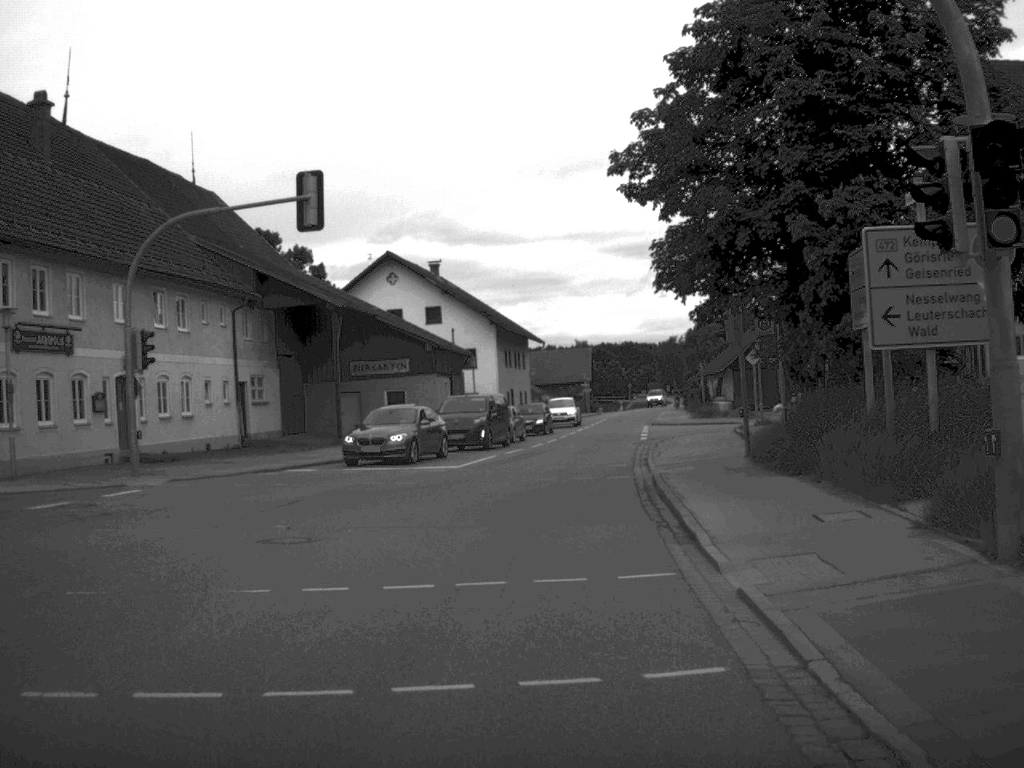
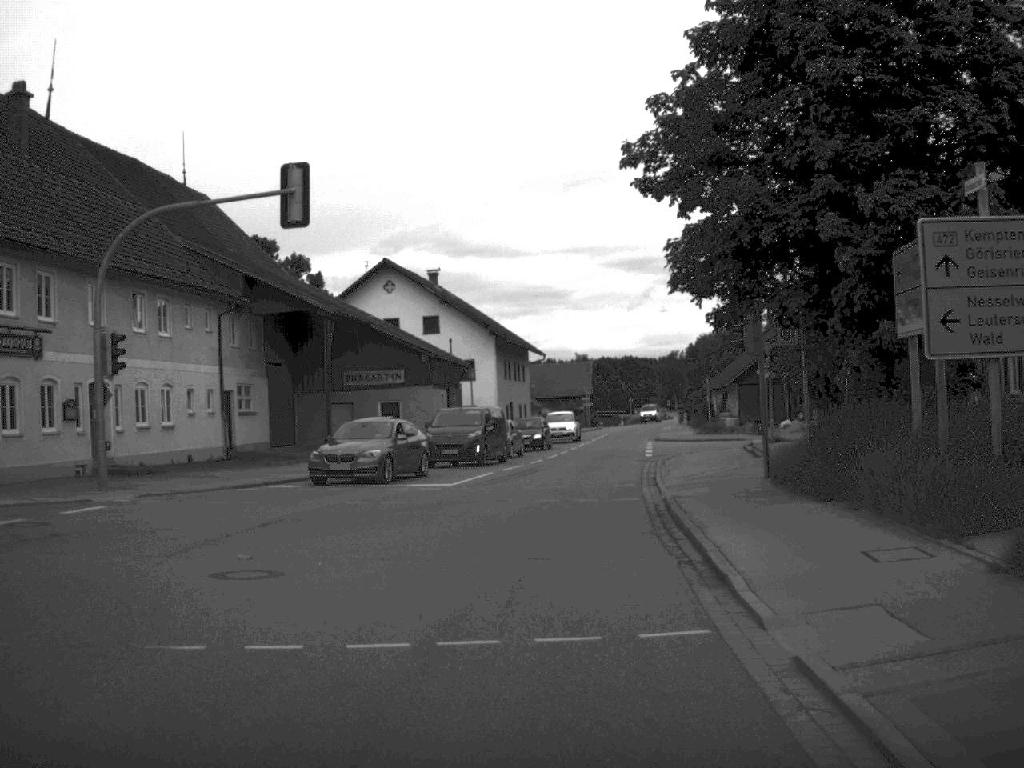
(0.0, +2.2) m; 0°
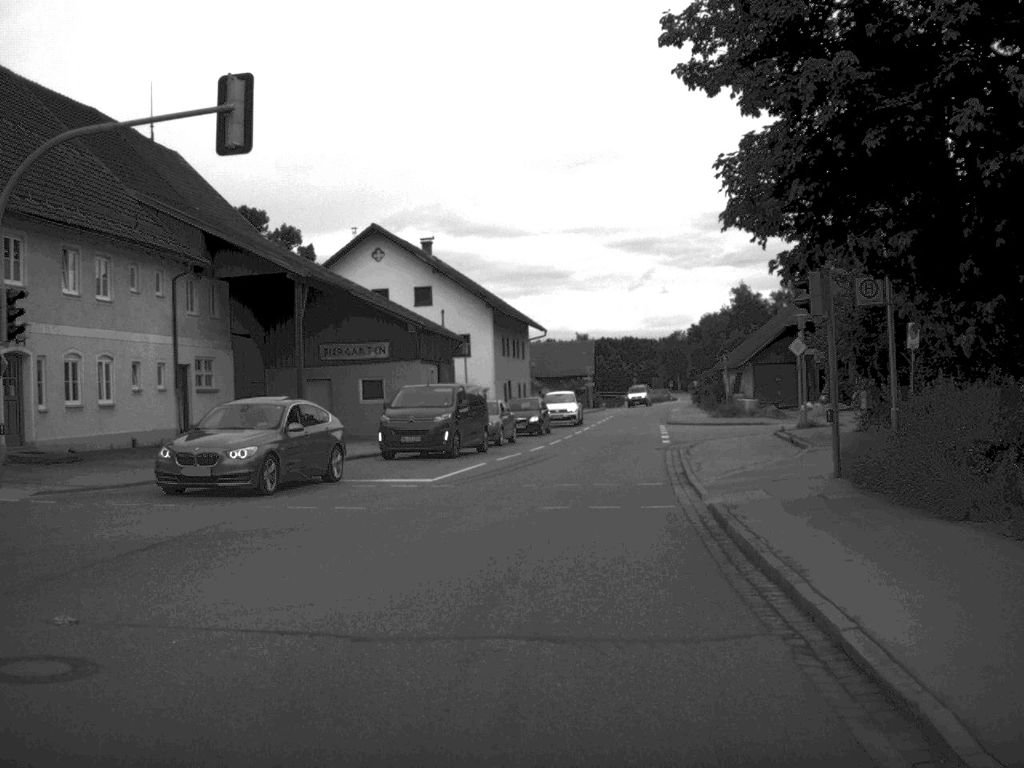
(0.0, +5.7) m; 0°
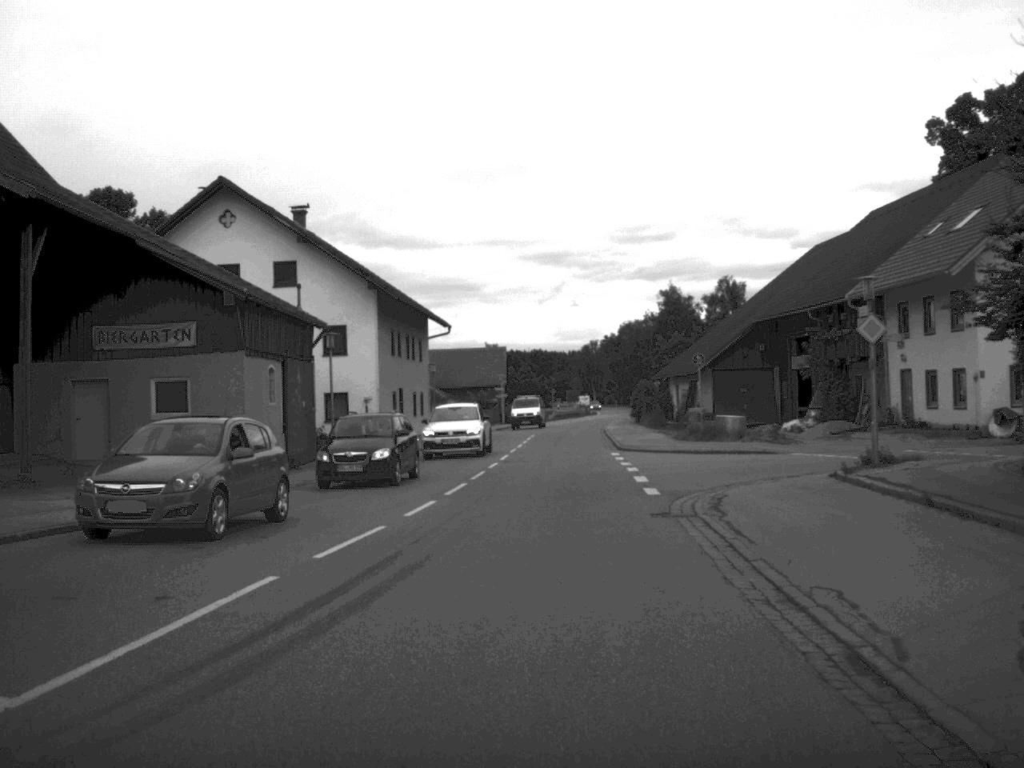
(+0.4, +16.8) m; +4°
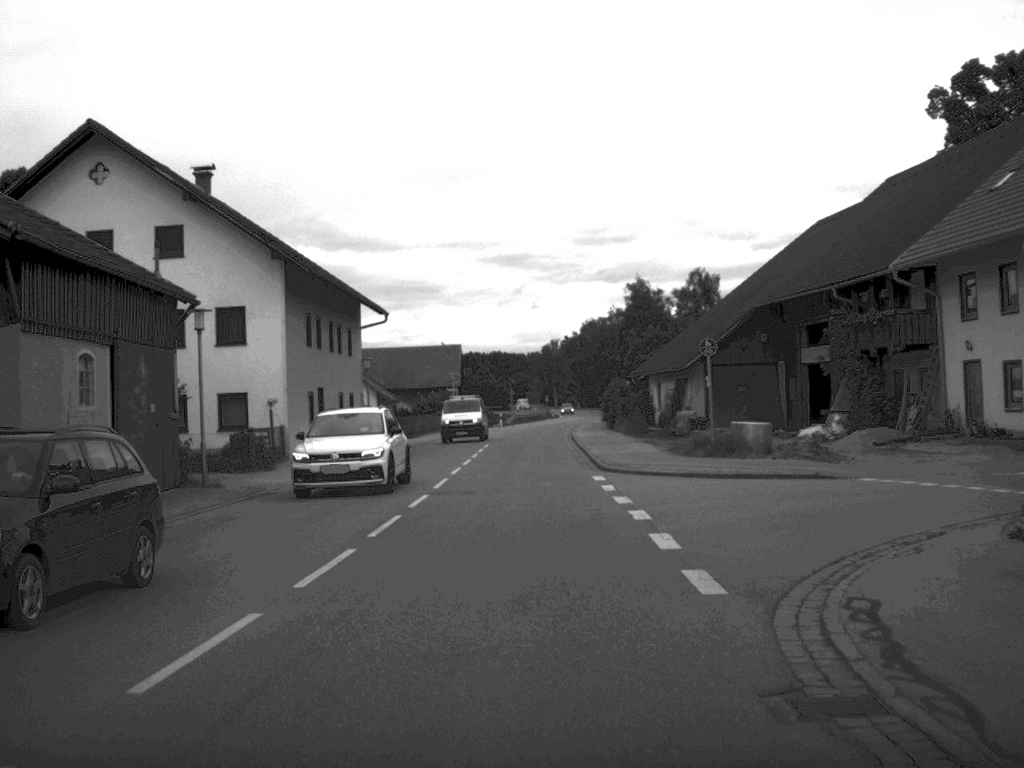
(+0.2, +10.9) m; +2°
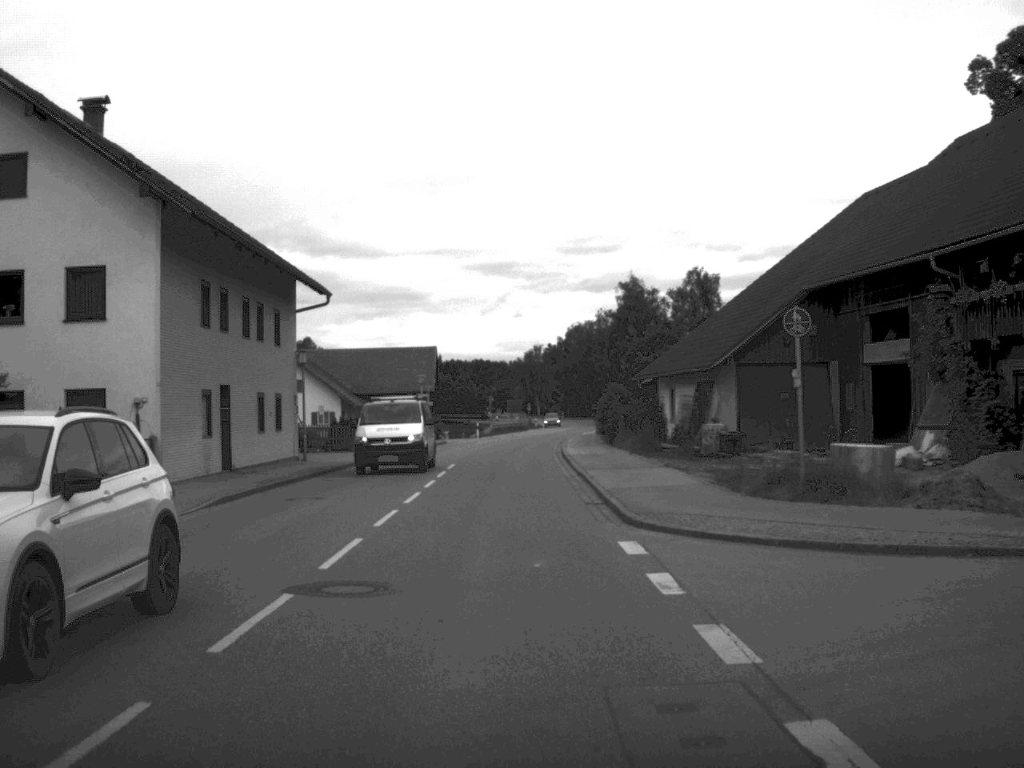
(+0.1, +11.7) m; +1°
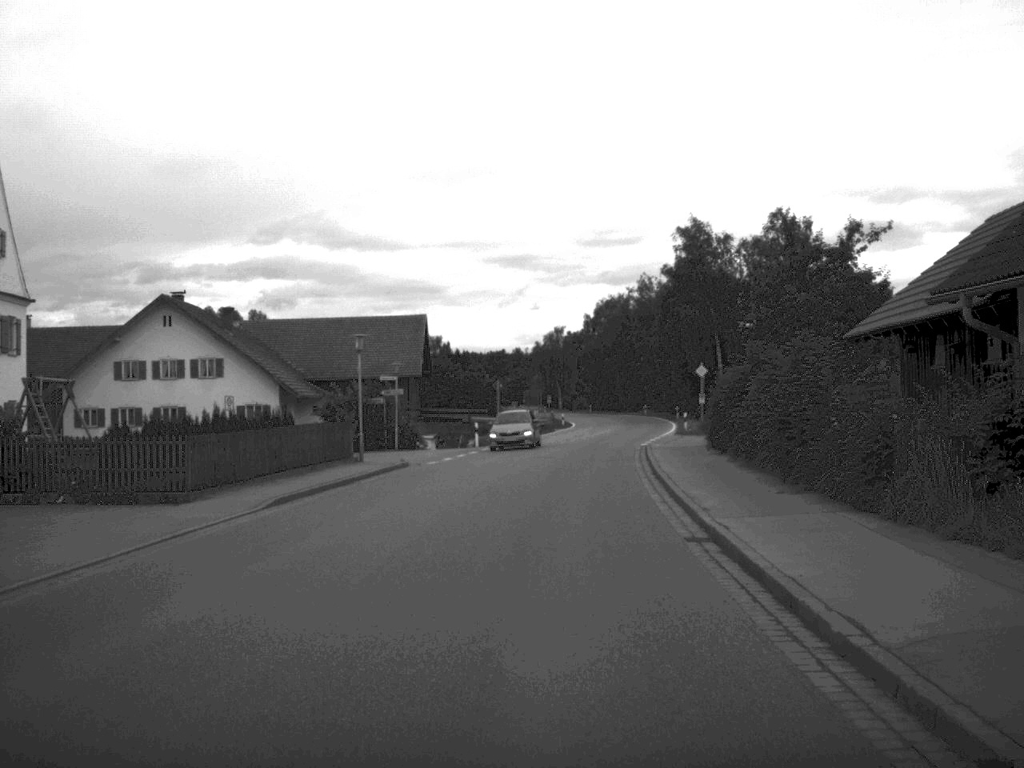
(-0.6, +34.2) m; -1°
